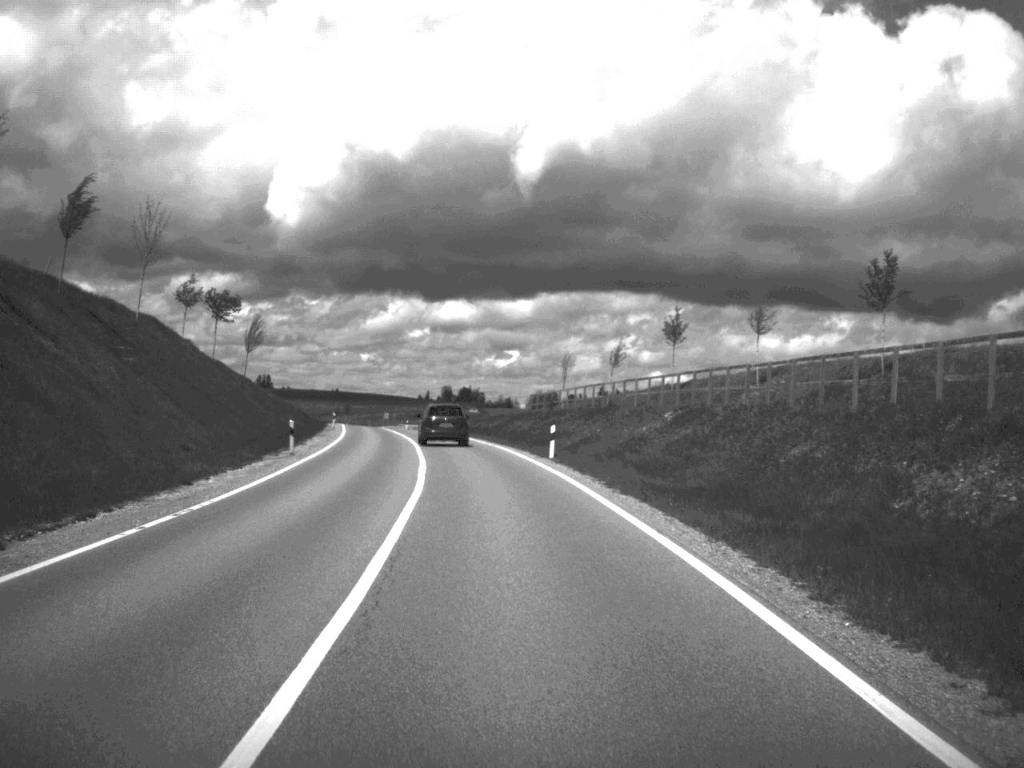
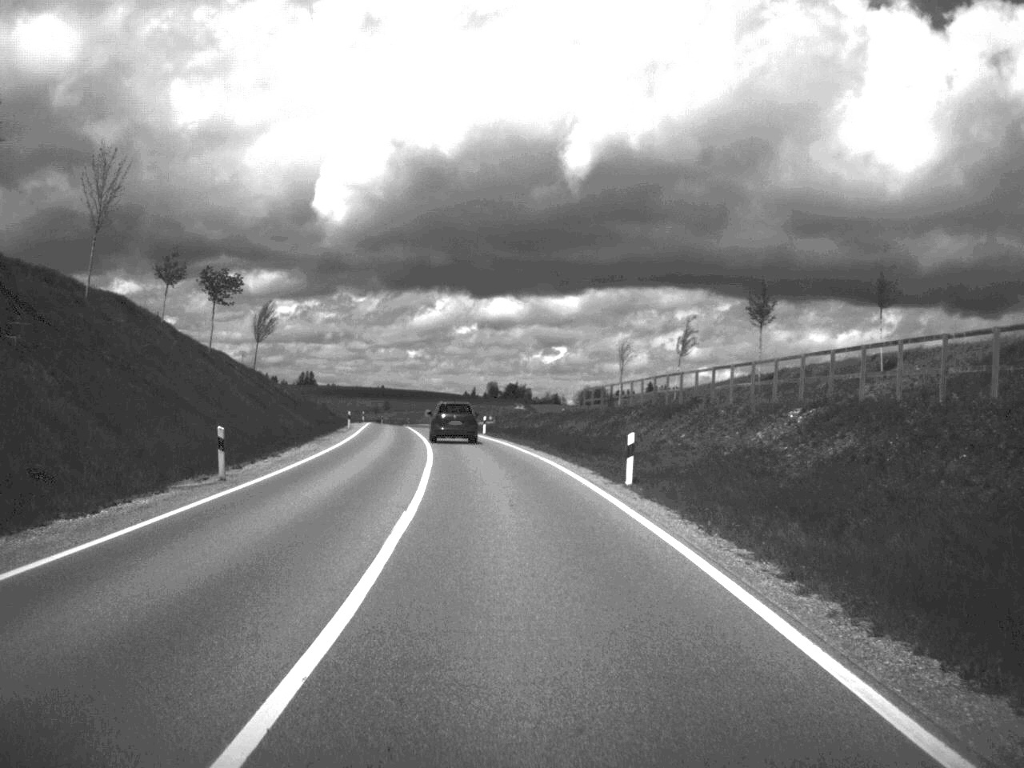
(-0.3, +13.9) m; -2°
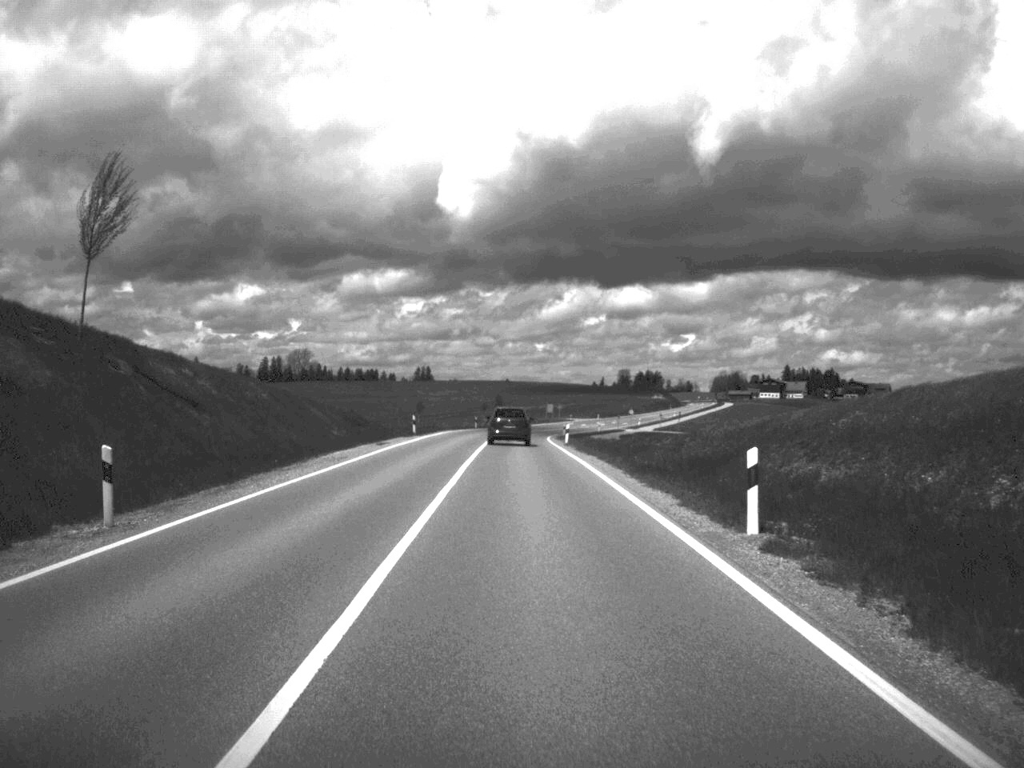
(-3.4, +58.2) m; -6°
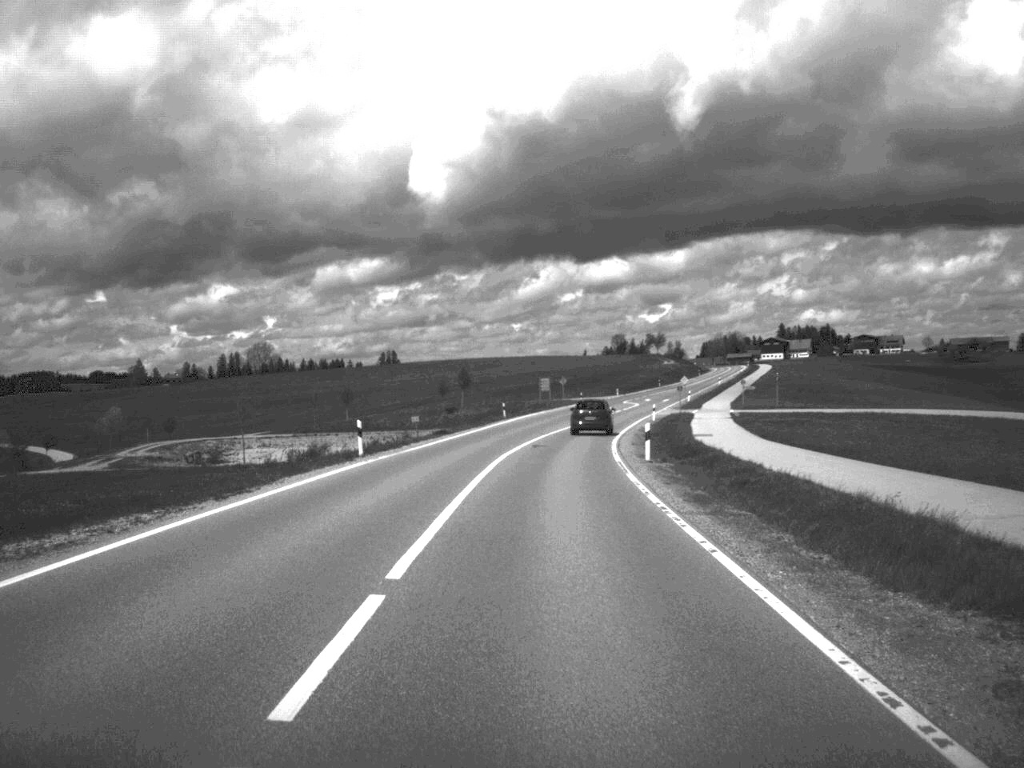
(-0.5, +78.3) m; +1°
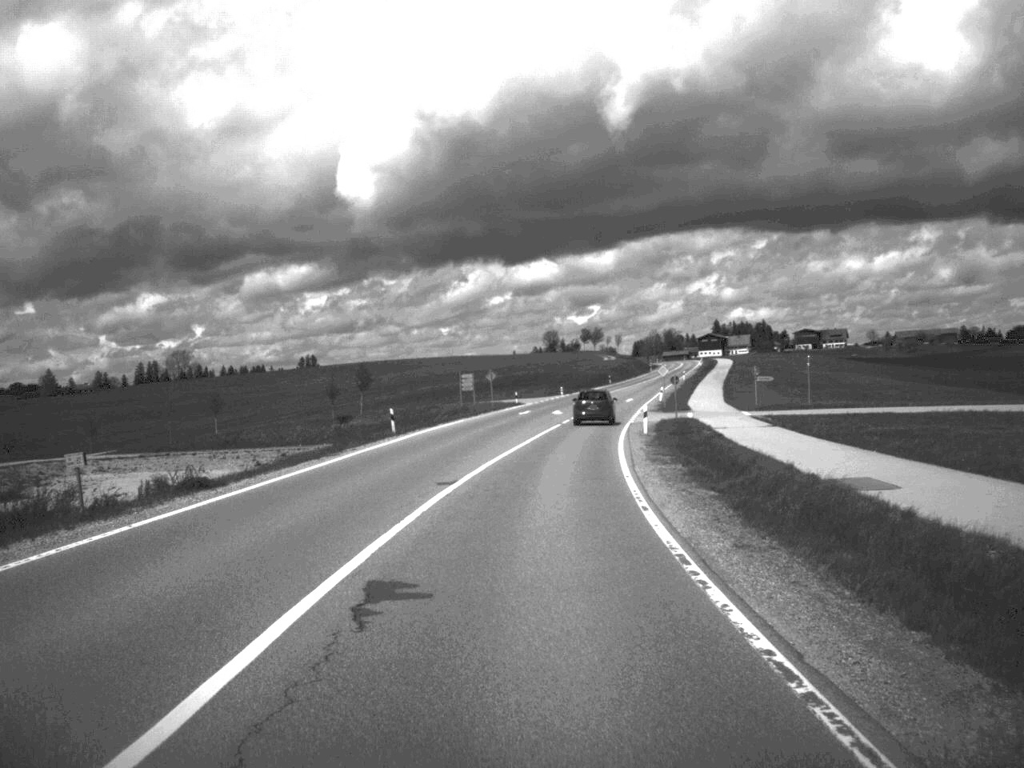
(+0.9, +34.1) m; +3°
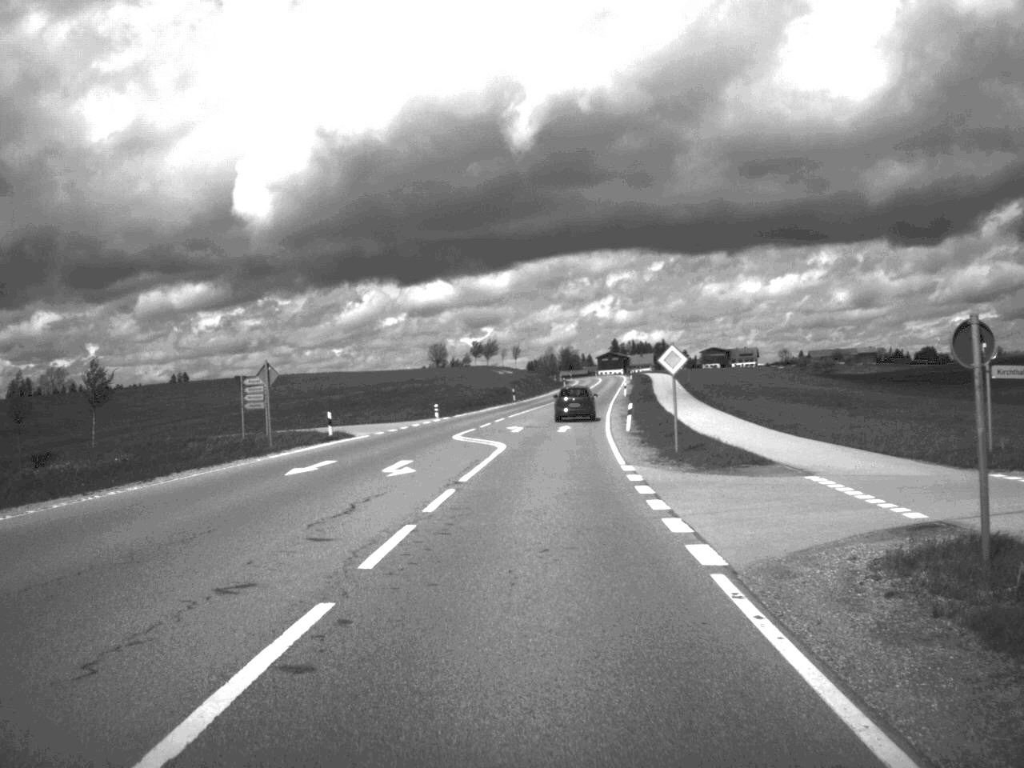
(+2.1, +49.1) m; +5°
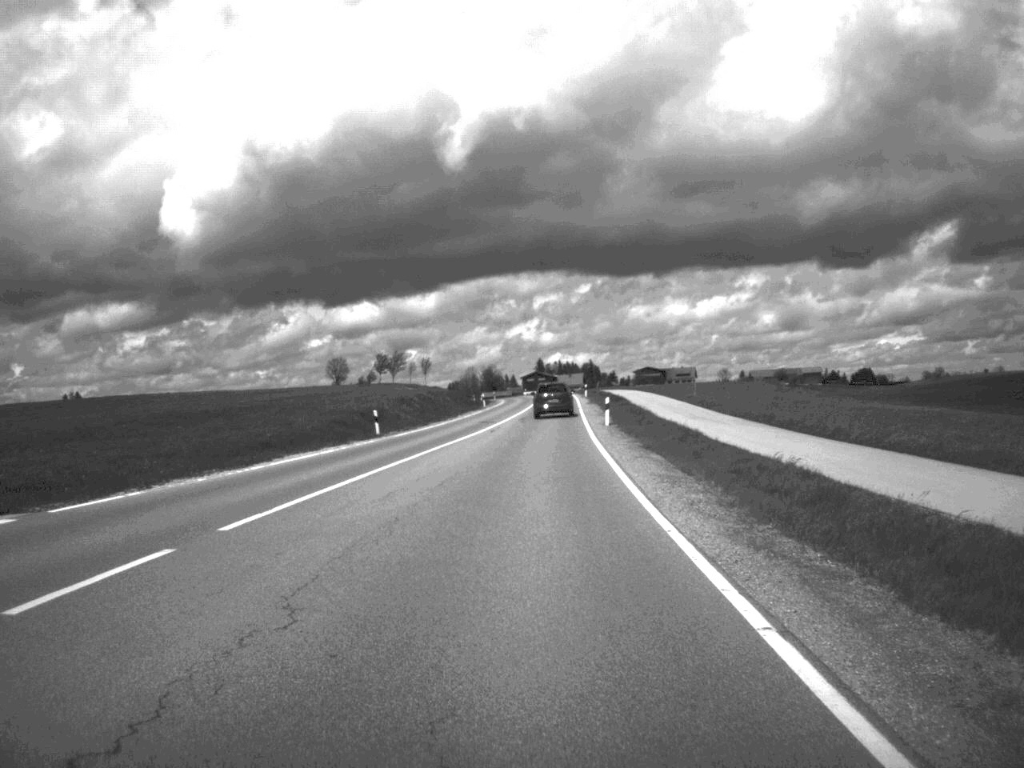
(+1.6, +50.7) m; +3°
